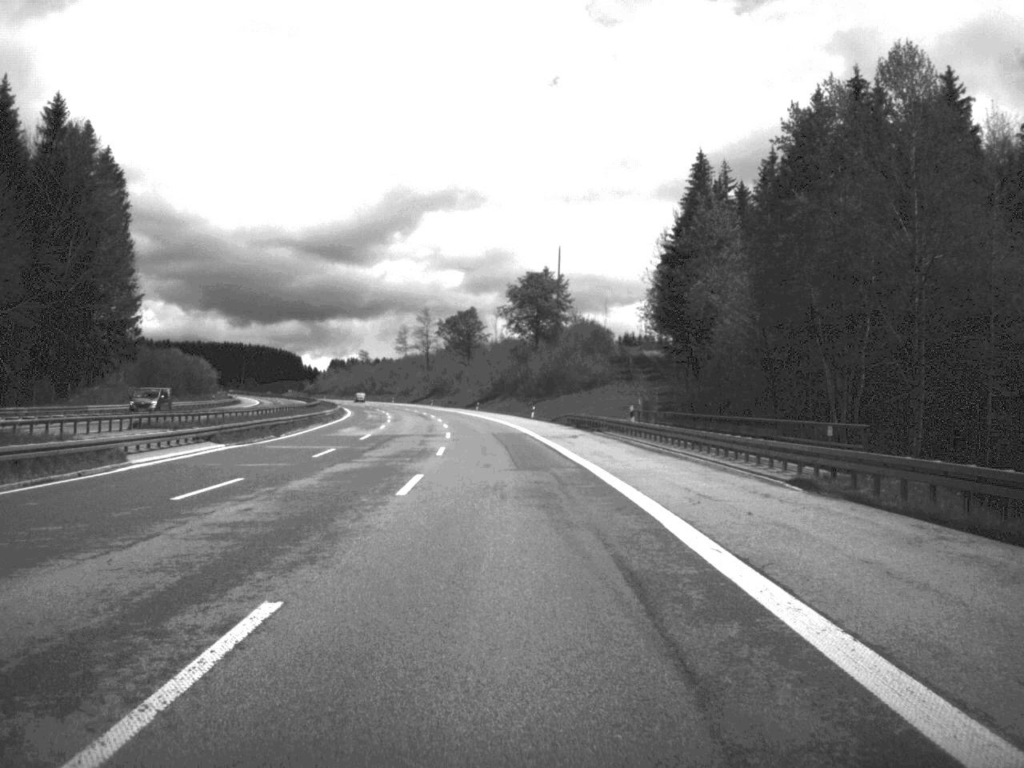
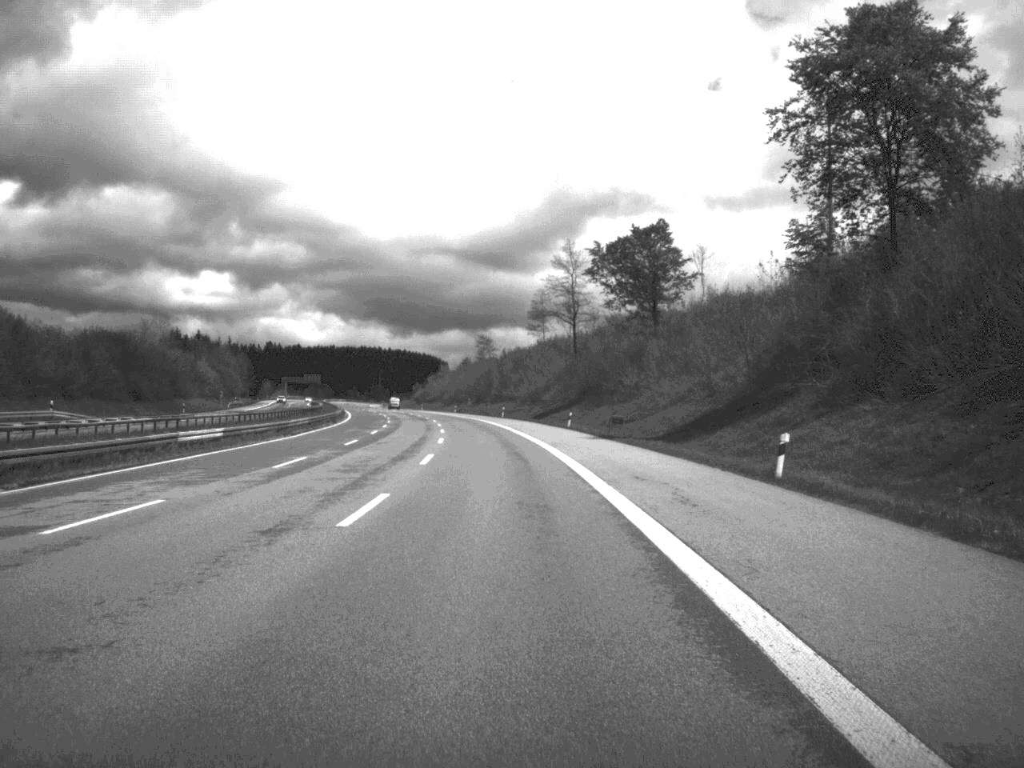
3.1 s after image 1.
(-7.8, +125.7) m; -8°
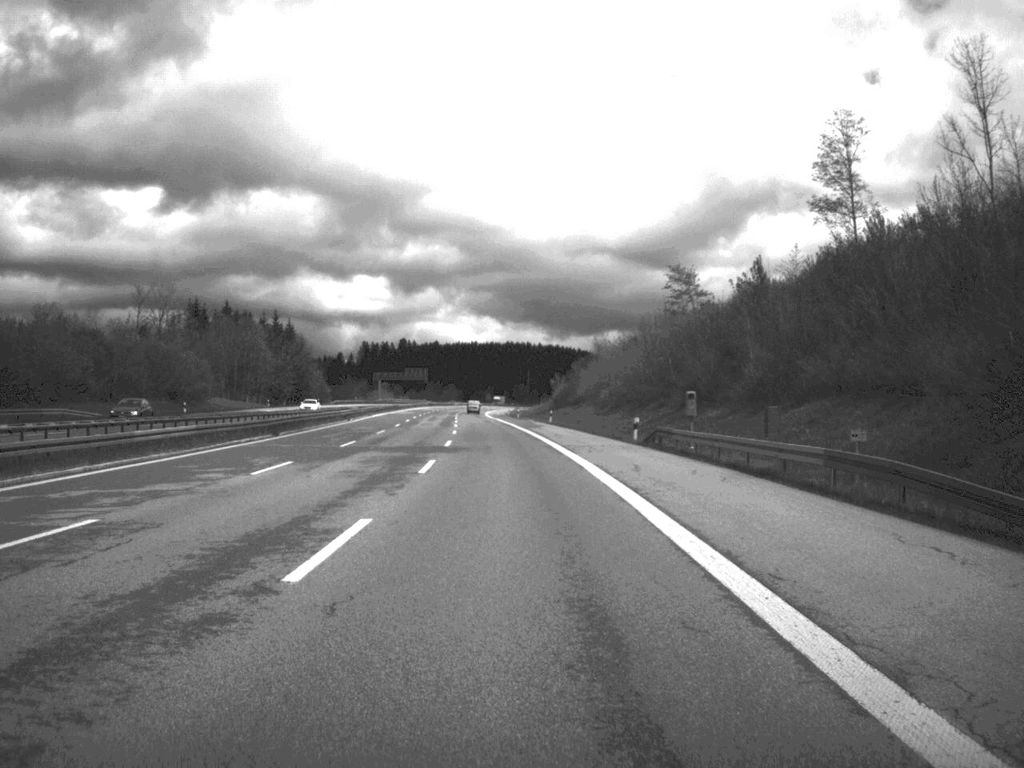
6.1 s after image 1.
(-8.1, +125.6) m; -7°
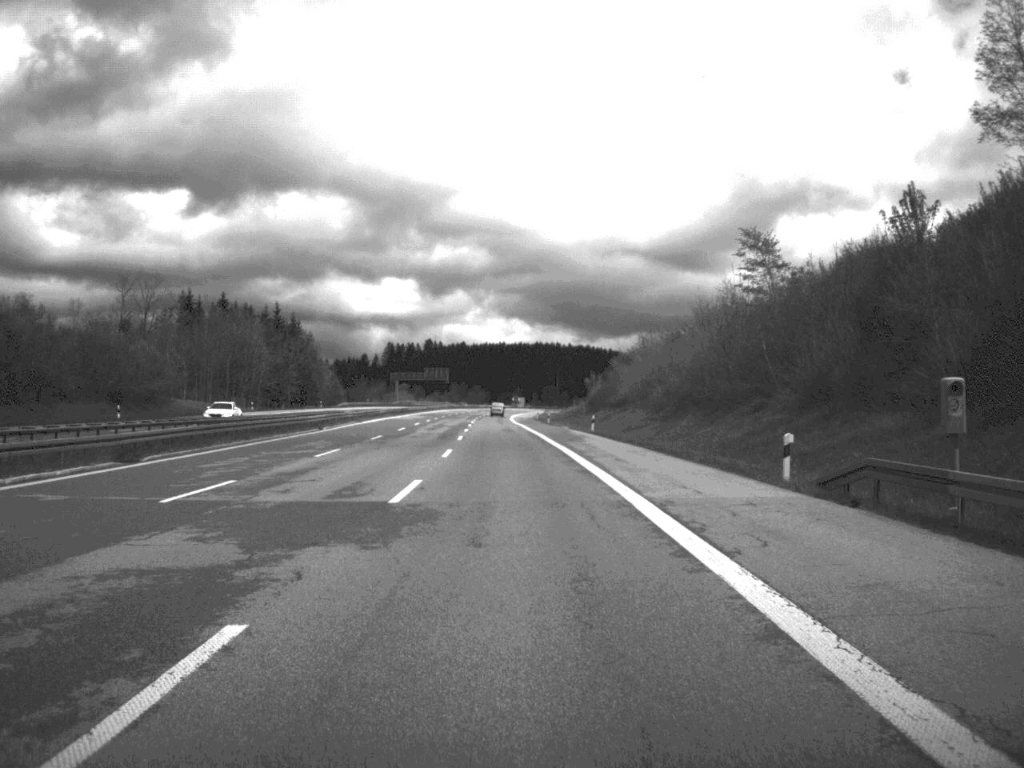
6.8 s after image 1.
(-0.3, +25.4) m; -1°
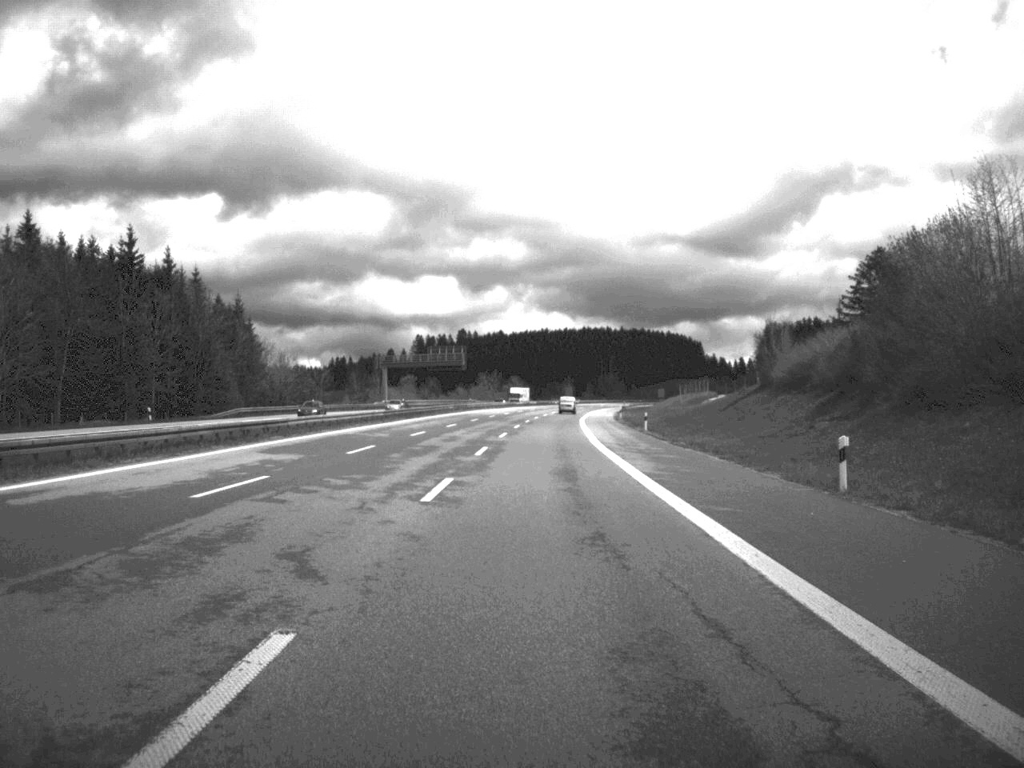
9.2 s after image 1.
(-2.9, +103.6) m; -2°
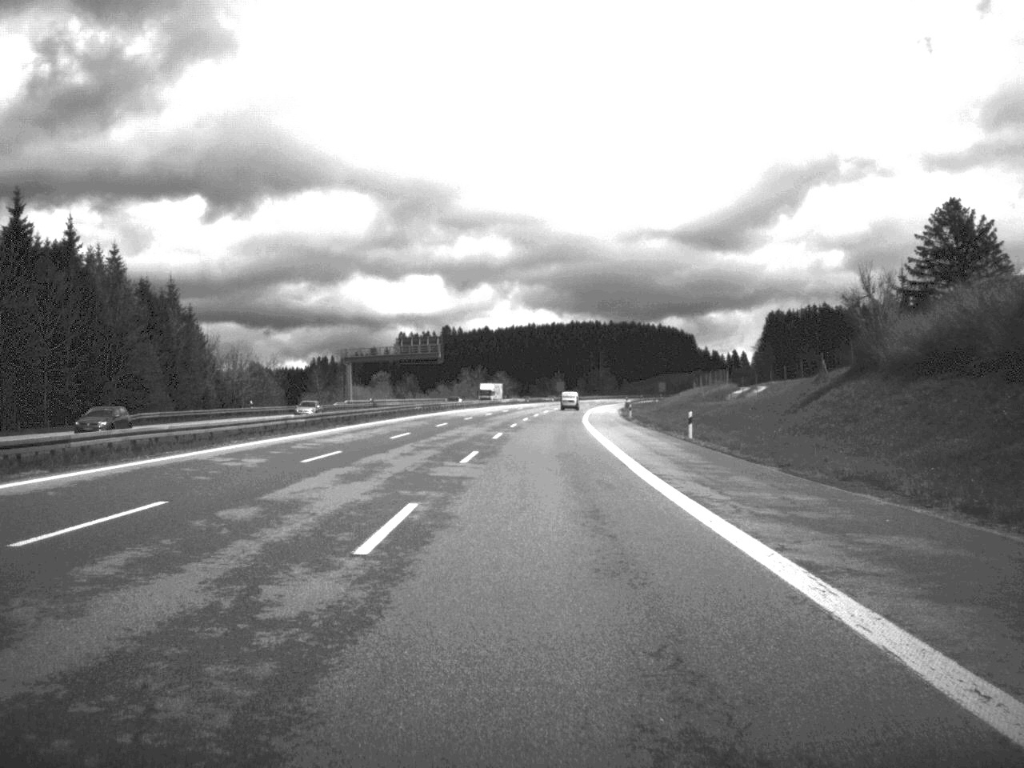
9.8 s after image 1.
(+0.1, +24.5) m; +1°
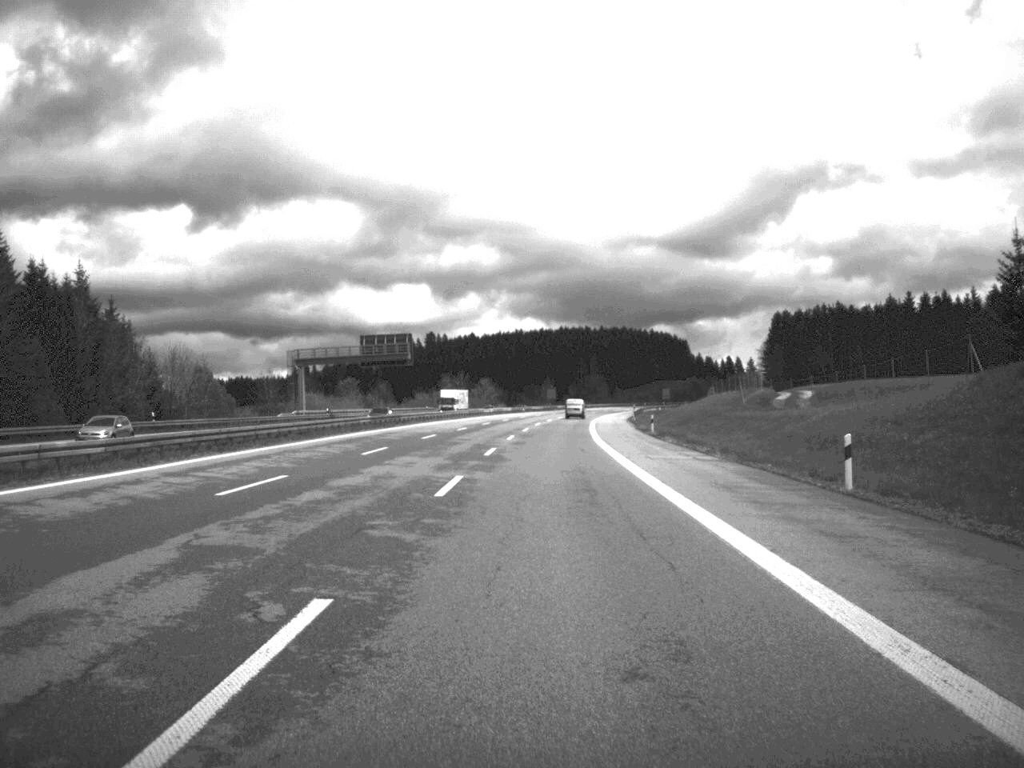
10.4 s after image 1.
(+0.1, +25.6) m; +1°
